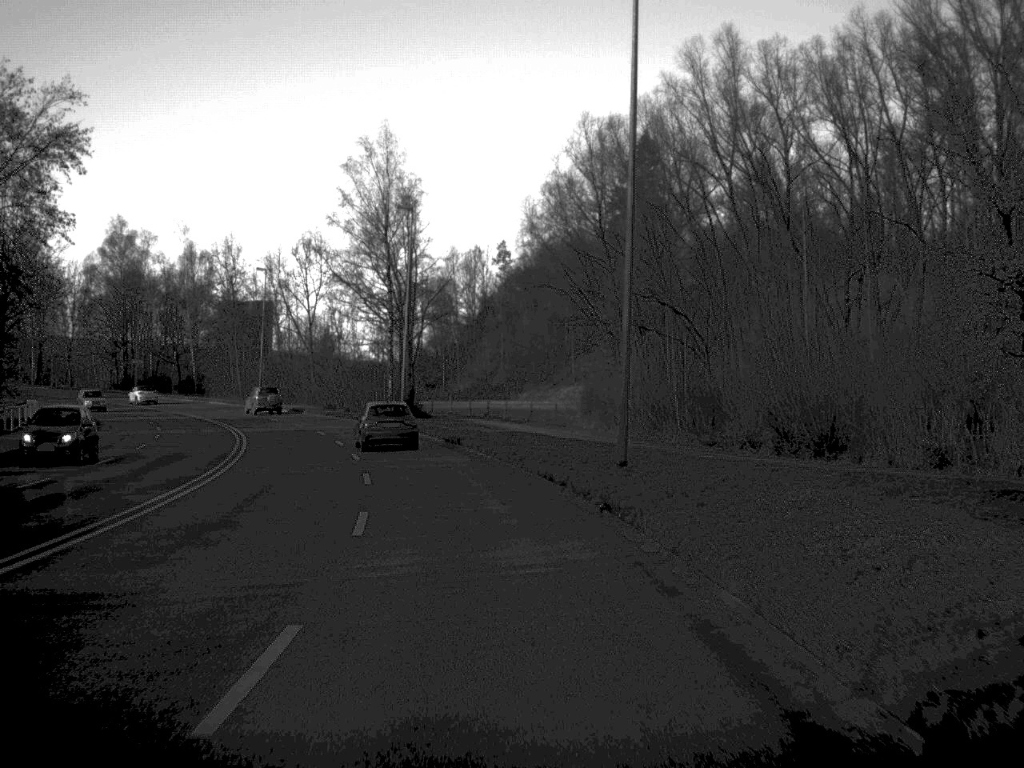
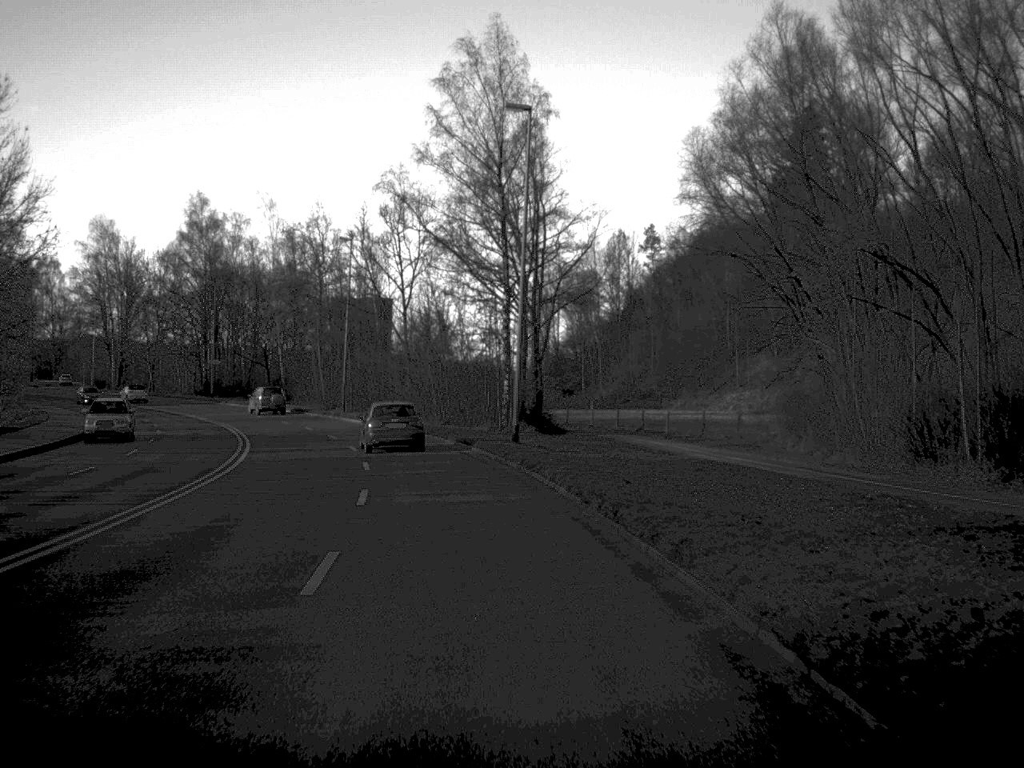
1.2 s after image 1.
(-1.2, +22.3) m; -6°
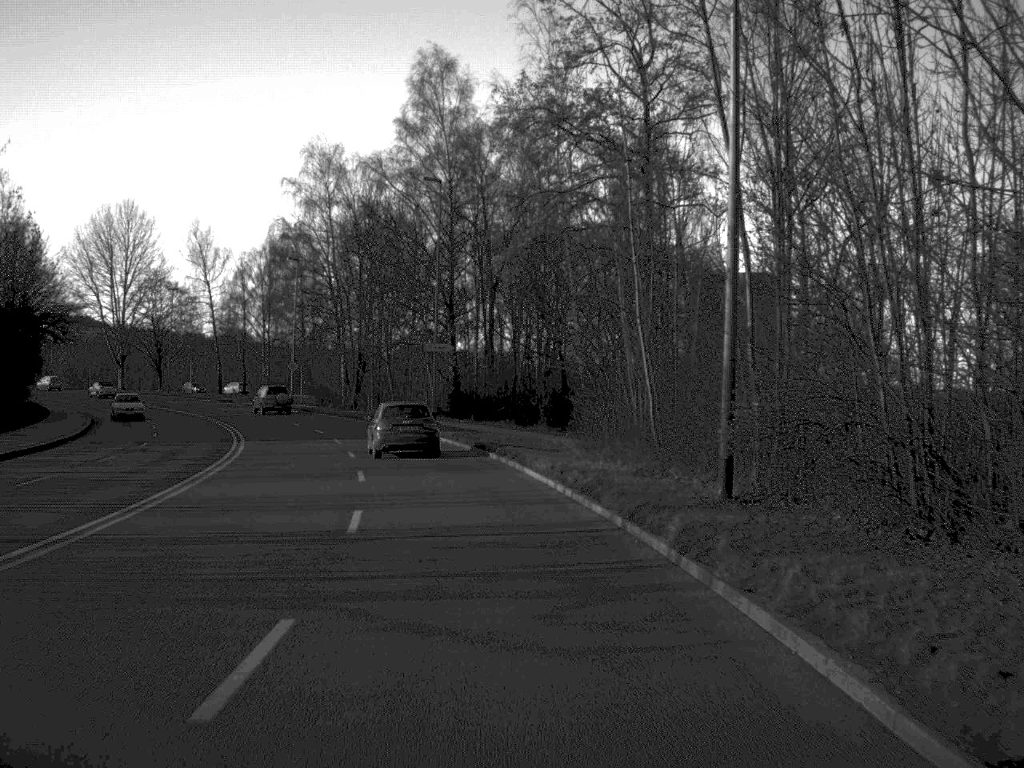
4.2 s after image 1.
(-8.2, +57.1) m; -16°
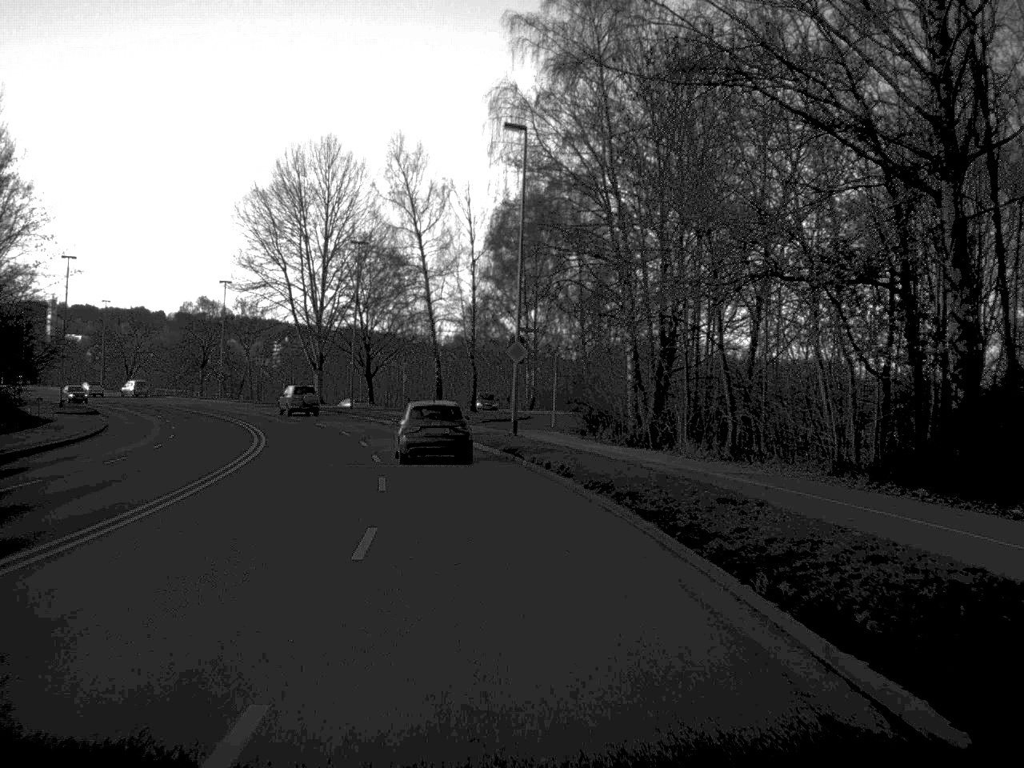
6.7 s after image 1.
(-5.7, +47.0) m; -14°
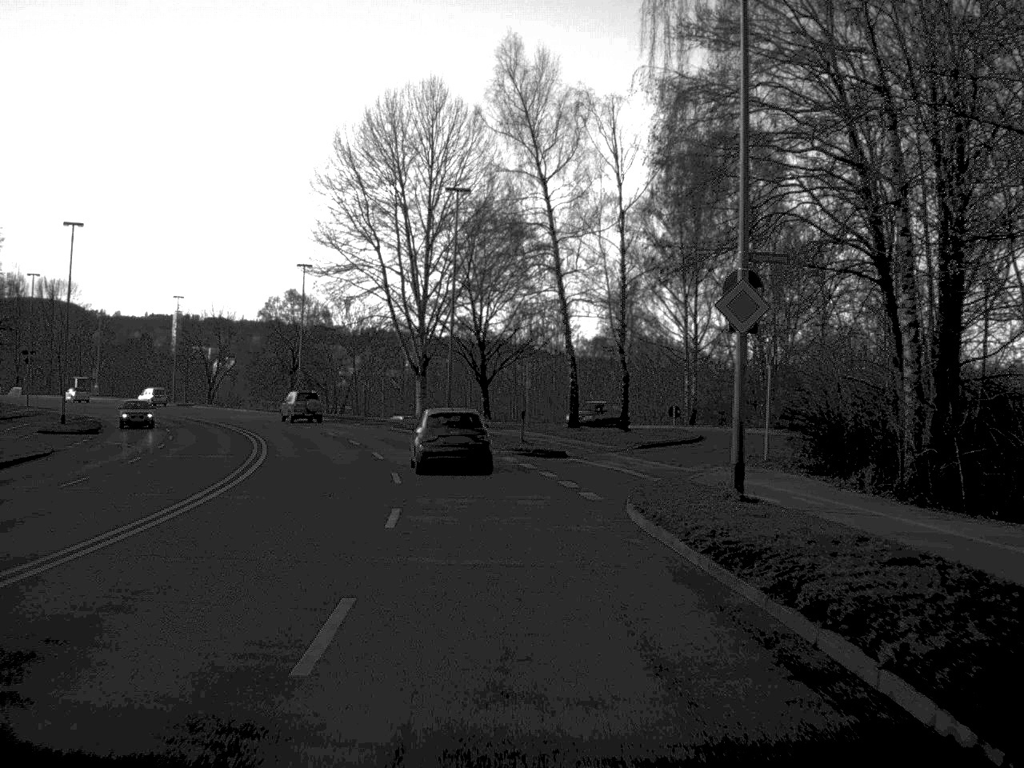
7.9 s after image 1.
(-1.3, +23.0) m; -6°
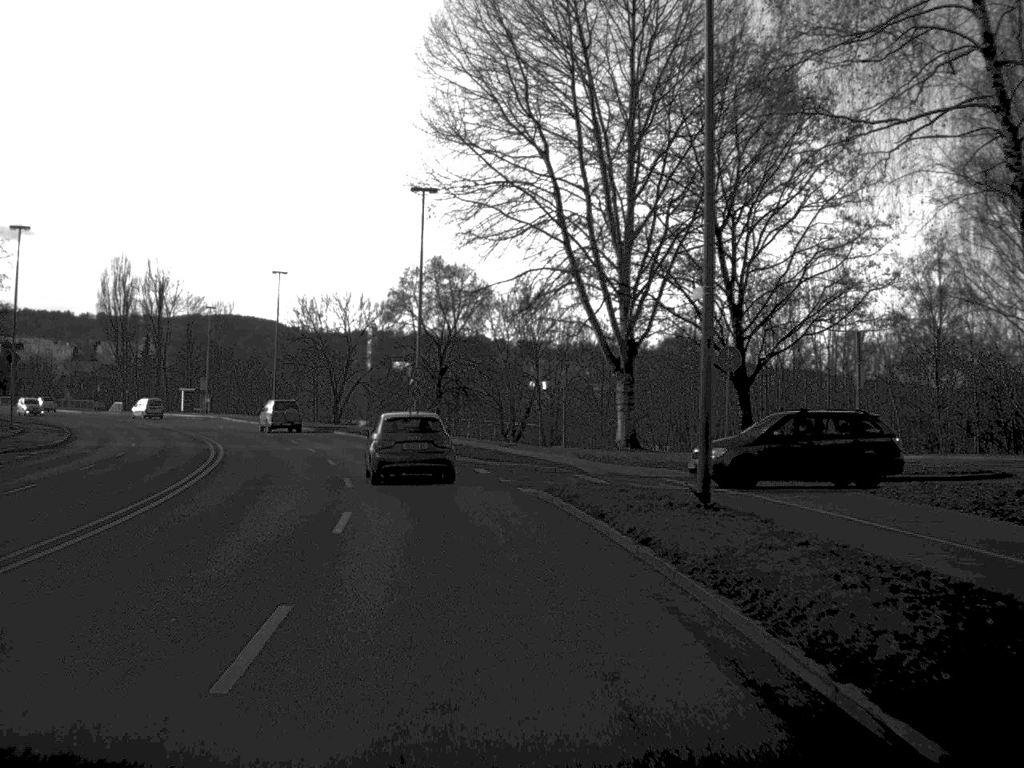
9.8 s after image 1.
(-2.7, +36.0) m; -9°
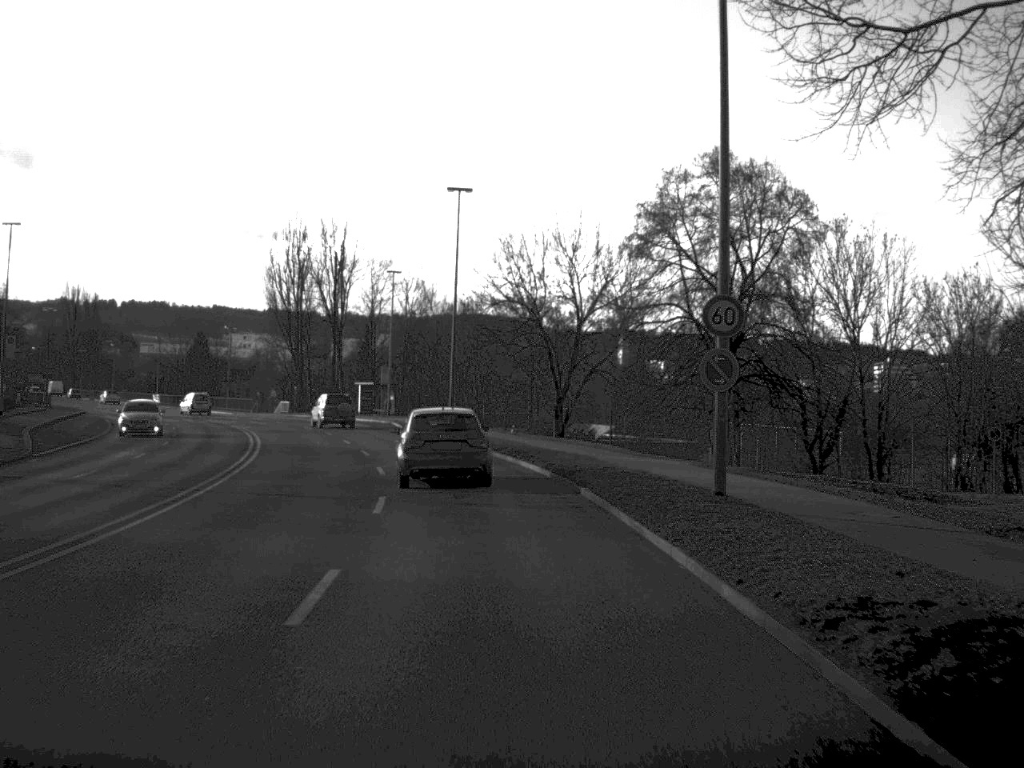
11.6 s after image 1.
(-3.4, +33.4) m; -11°
